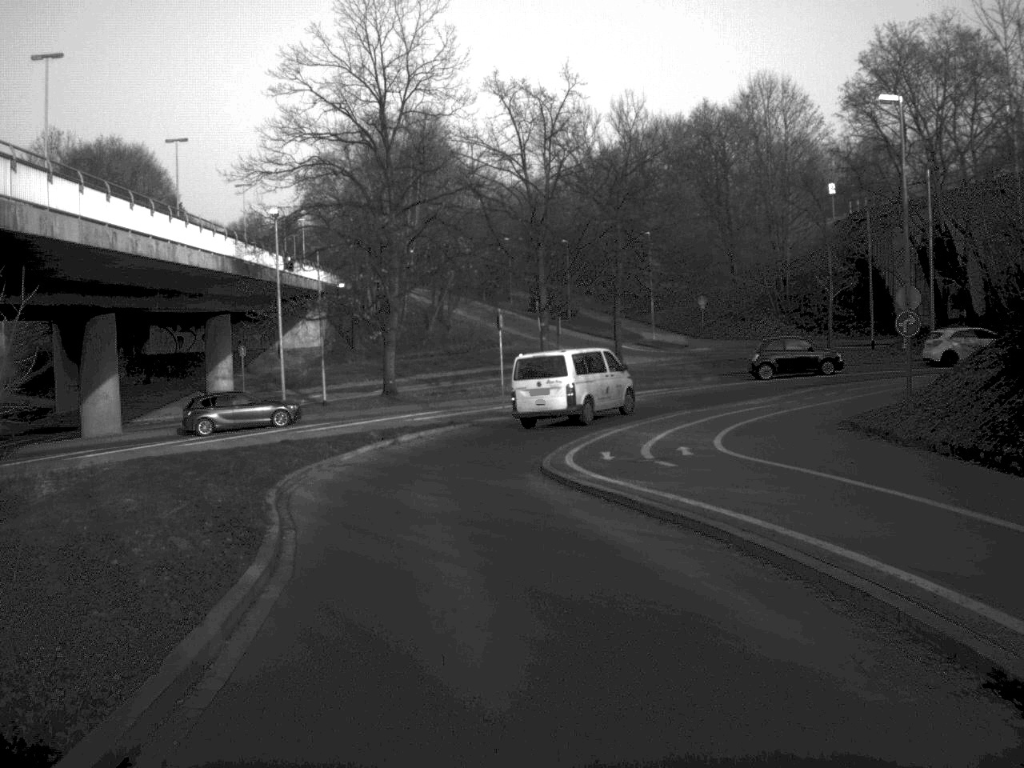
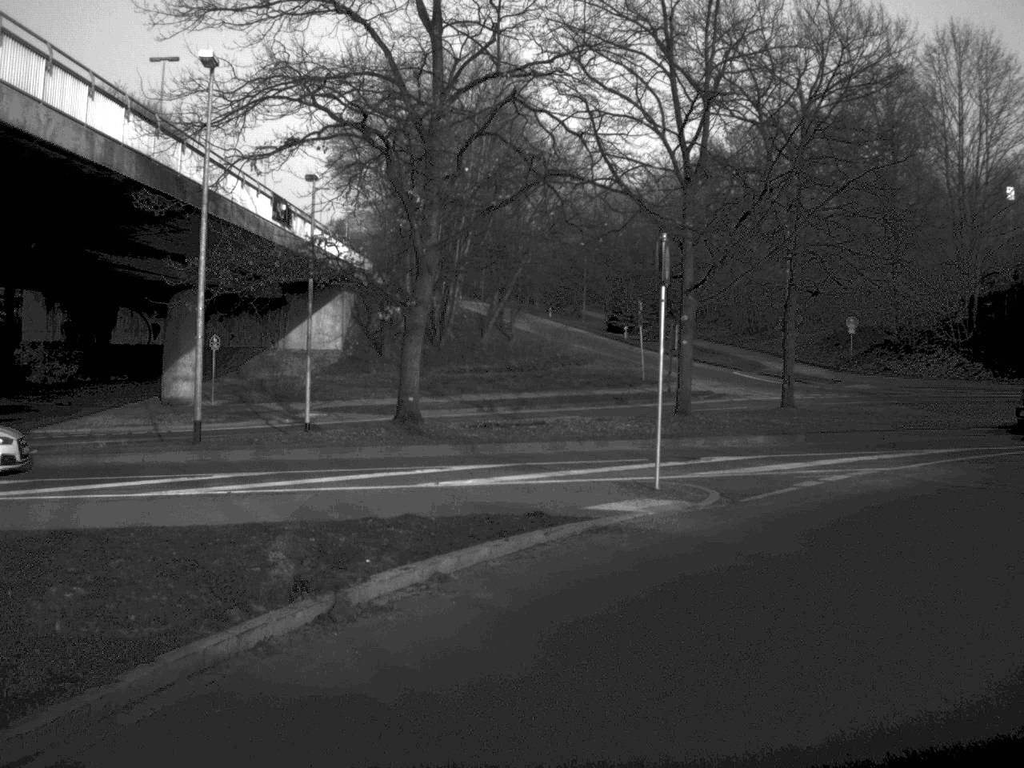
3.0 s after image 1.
(-1.6, +23.2) m; -2°
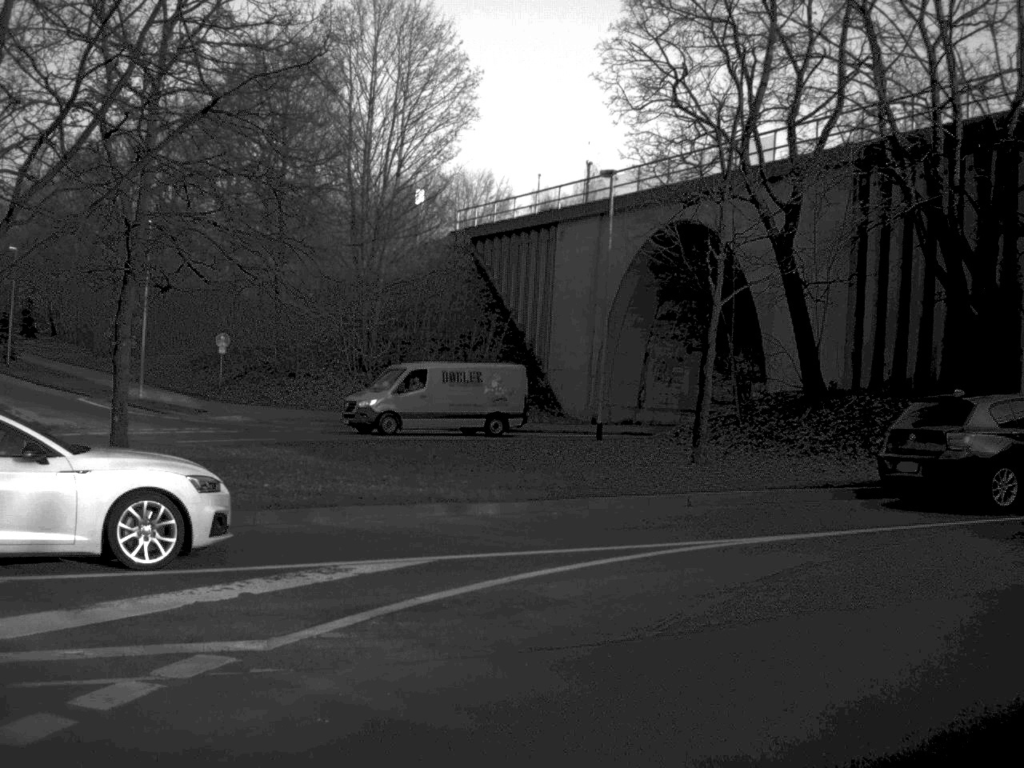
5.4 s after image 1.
(+2.5, +11.4) m; +28°
